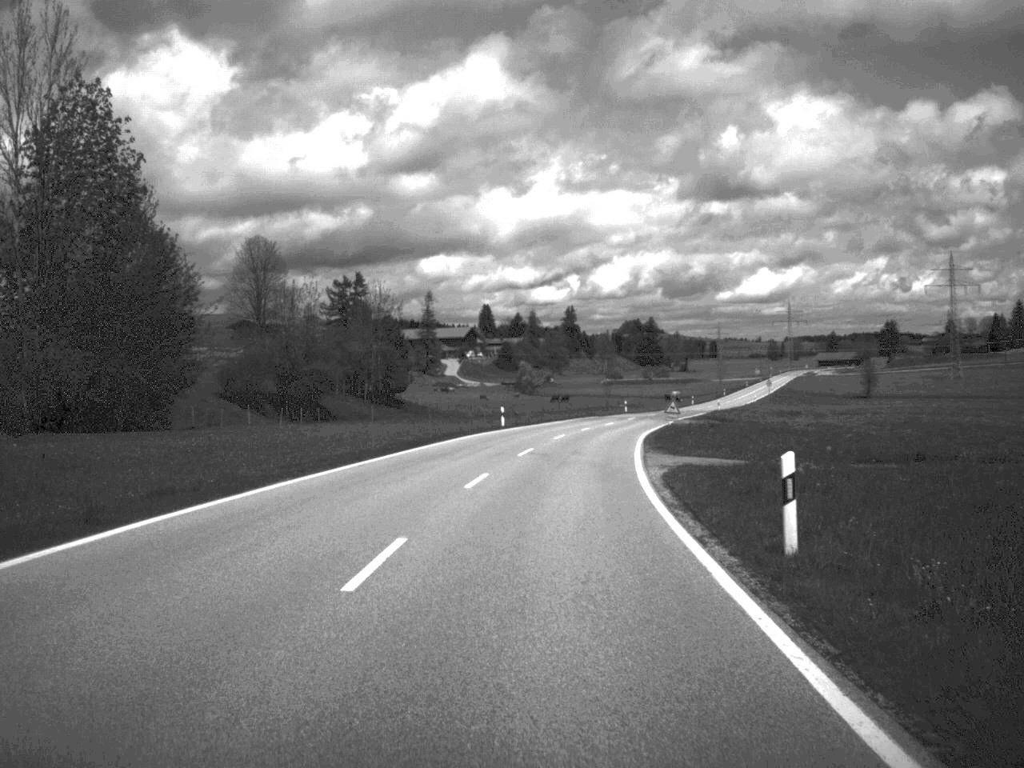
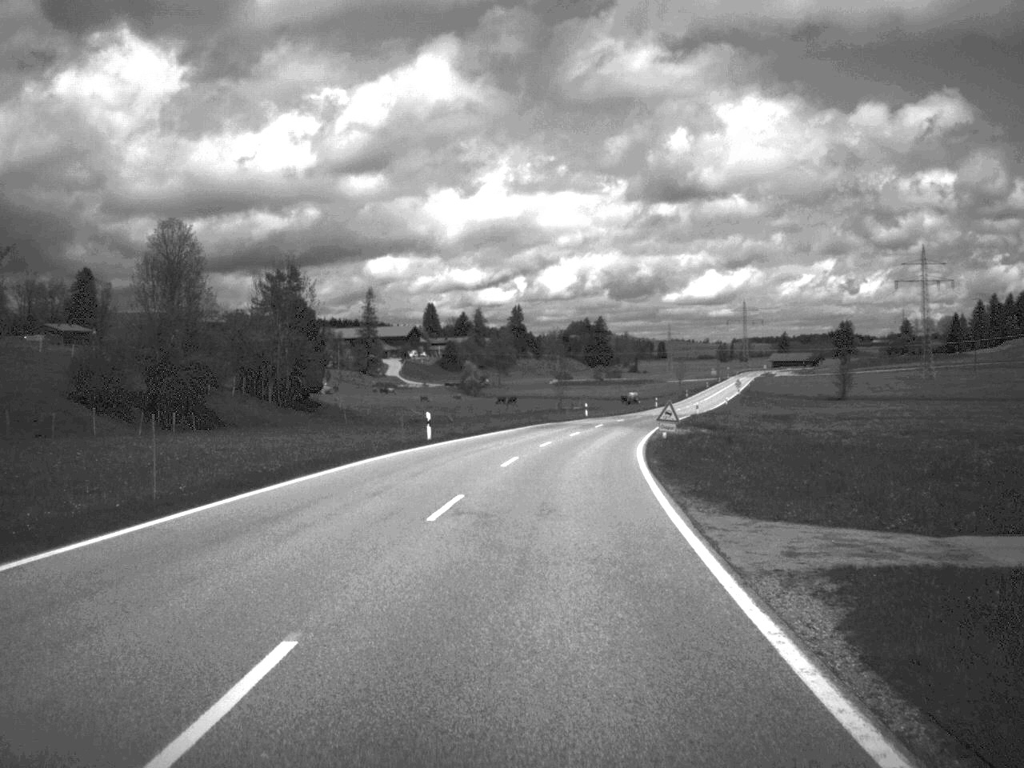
(+0.4, +17.5) m; +2°
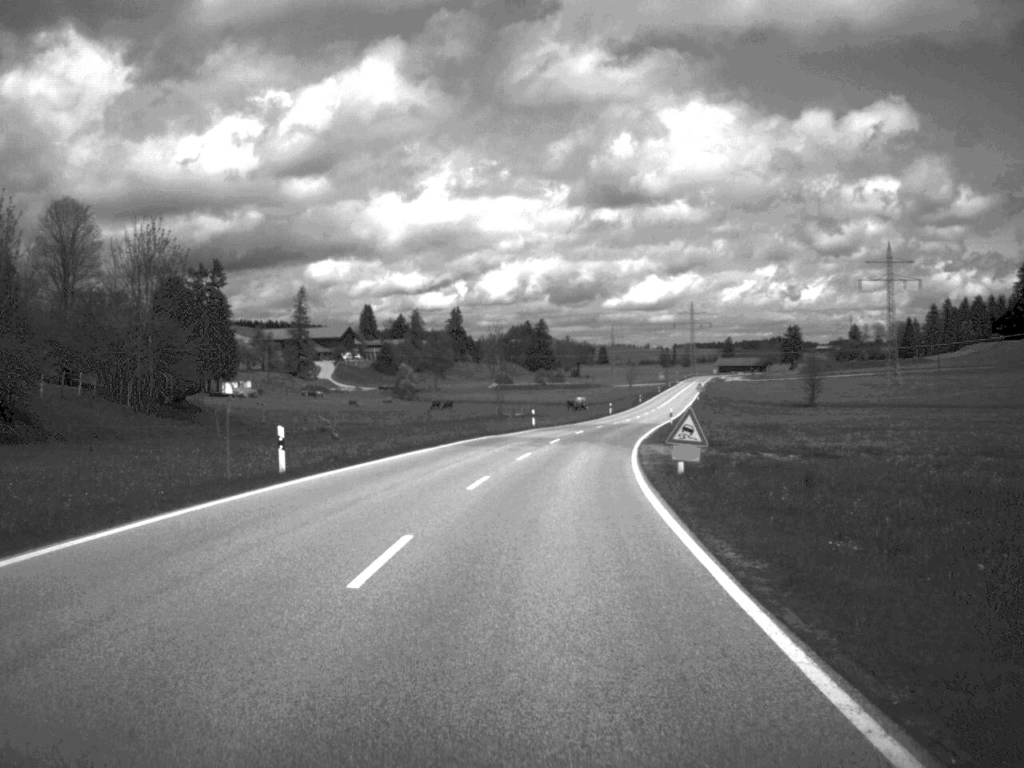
(+0.4, +17.5) m; +3°
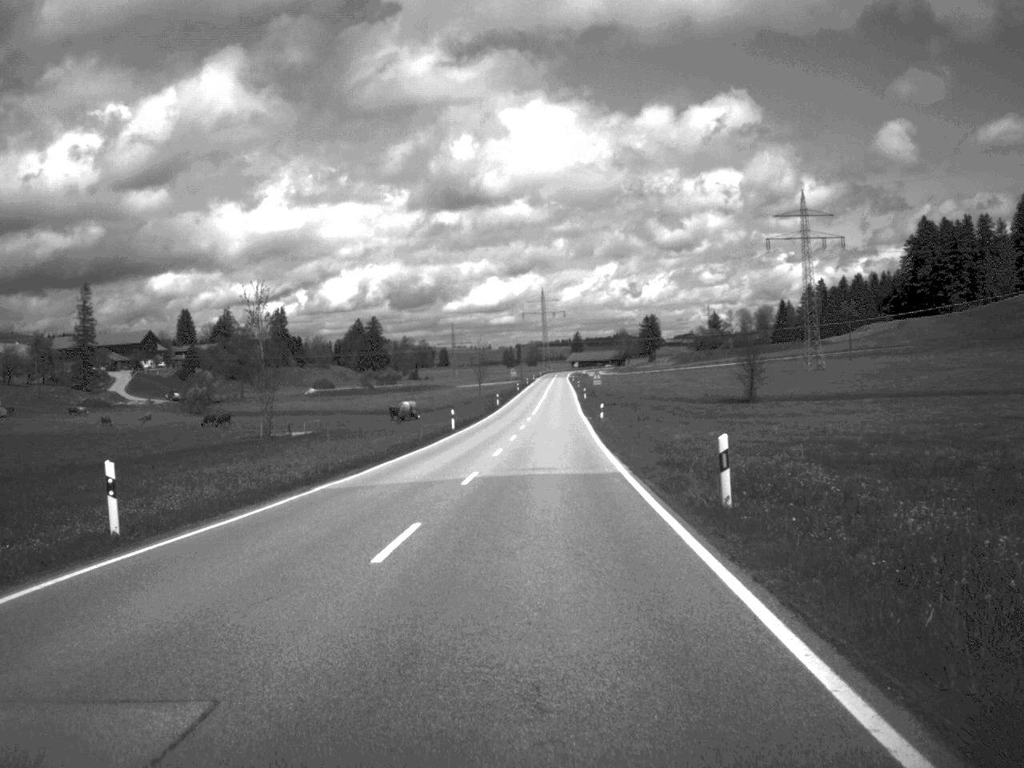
(+3.7, +56.8) m; +7°
